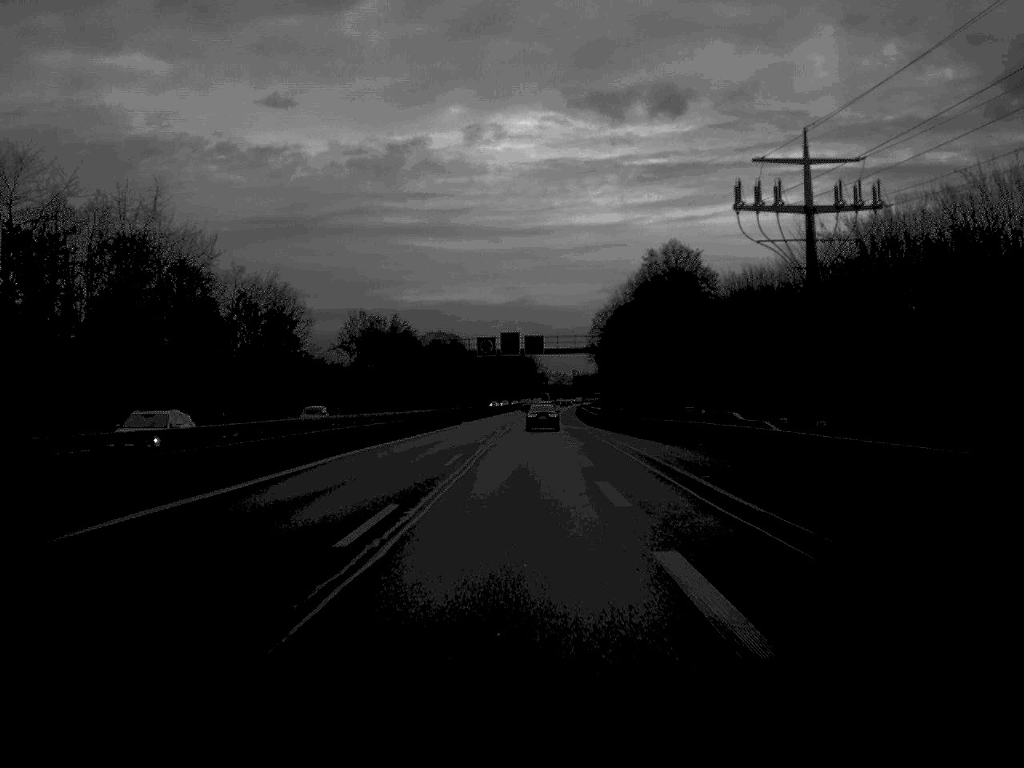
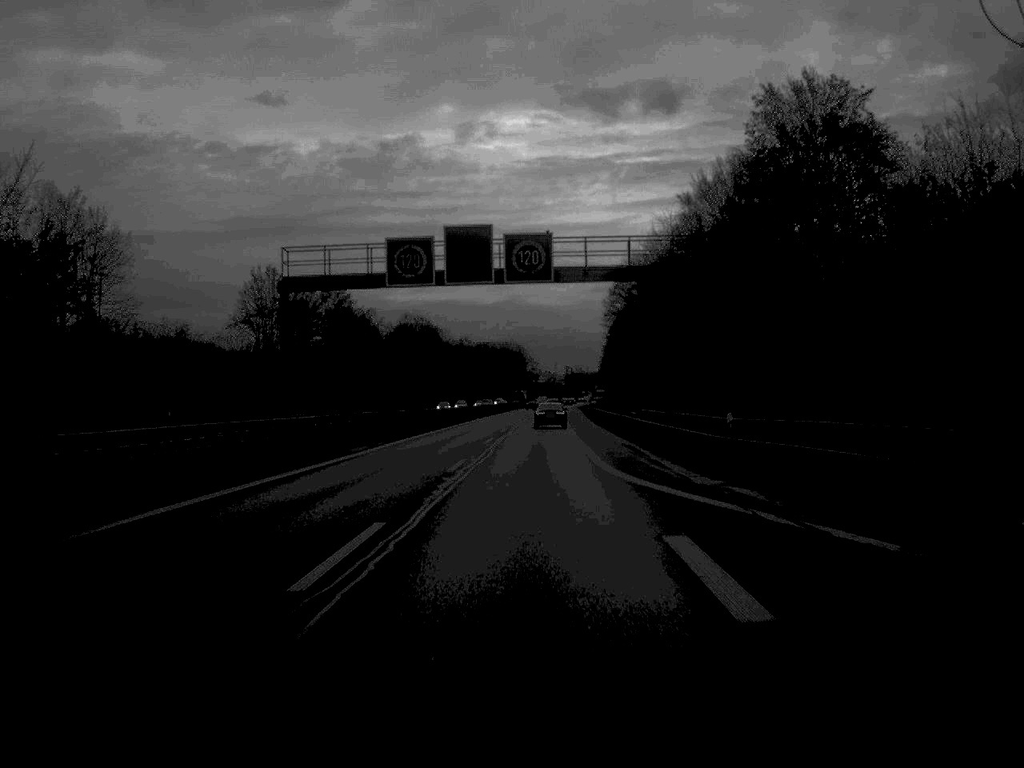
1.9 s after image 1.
(+0.2, +58.3) m; +1°
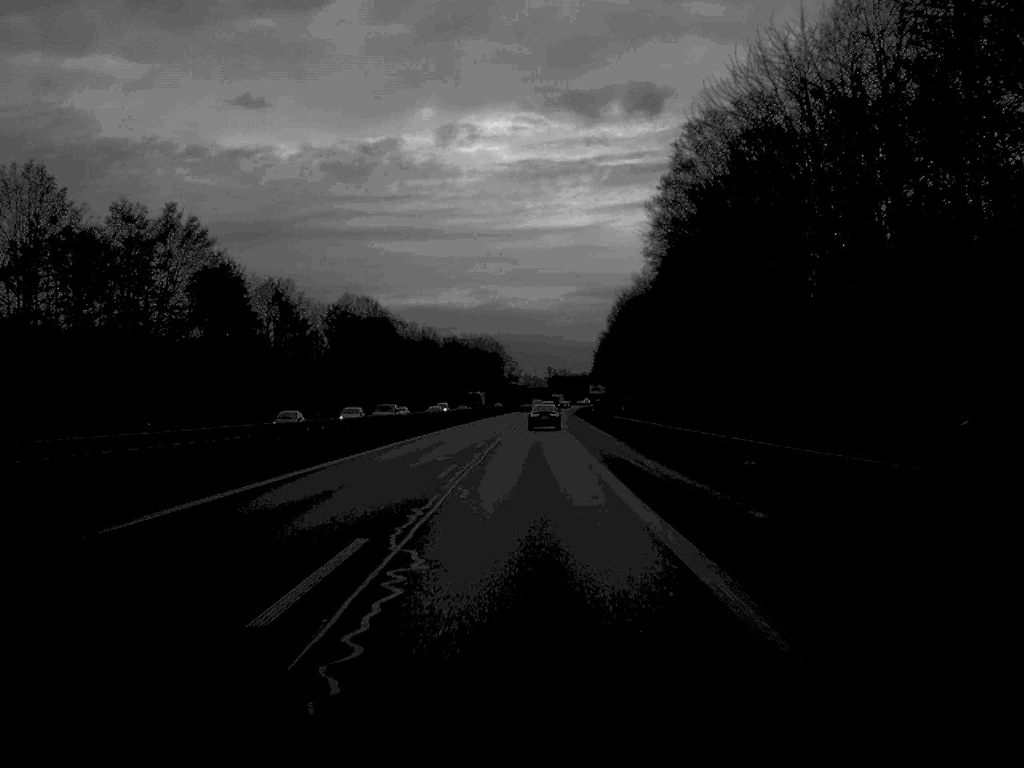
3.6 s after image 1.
(+0.5, +56.4) m; +1°
